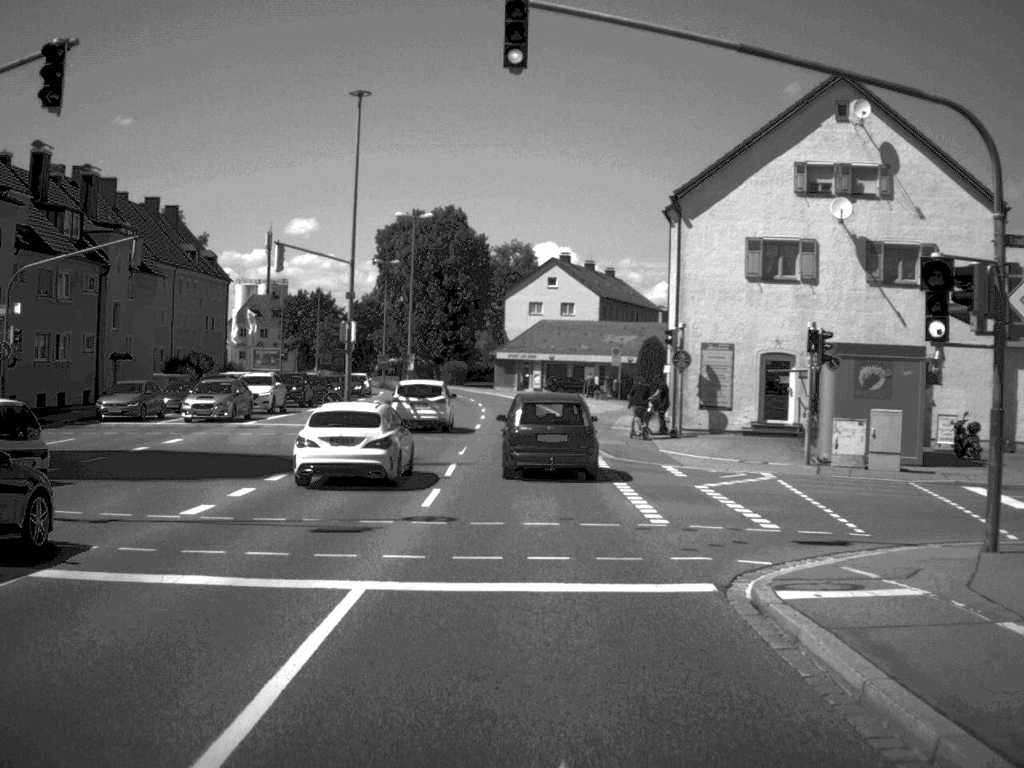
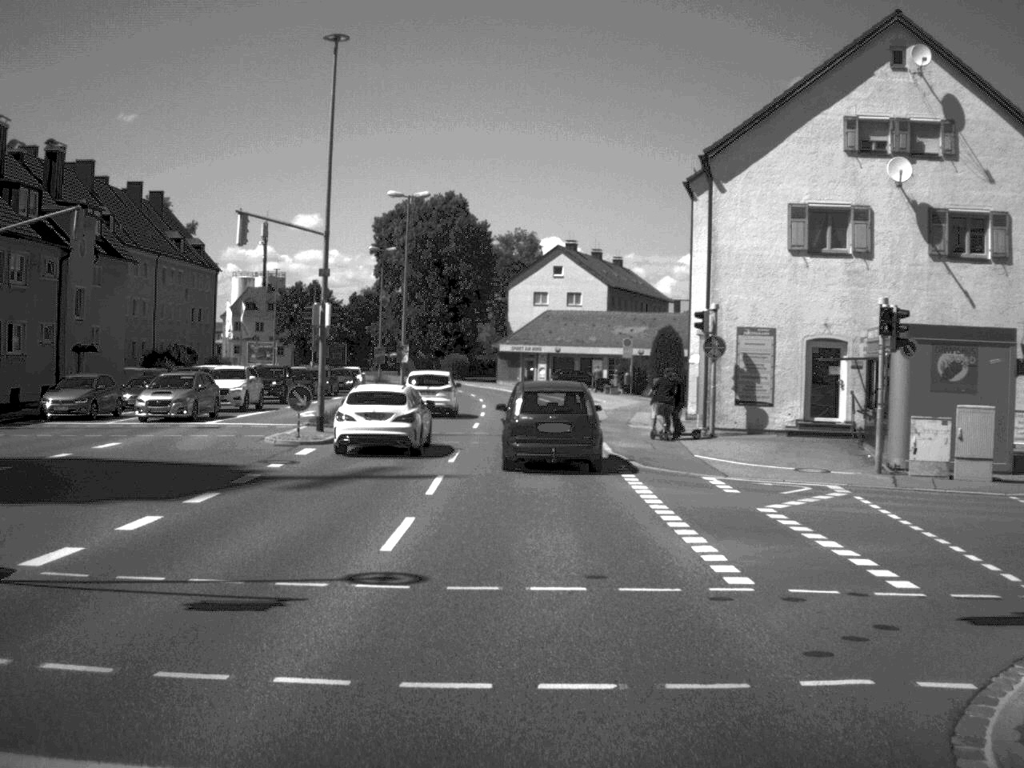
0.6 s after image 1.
(0.0, +5.8) m; 0°
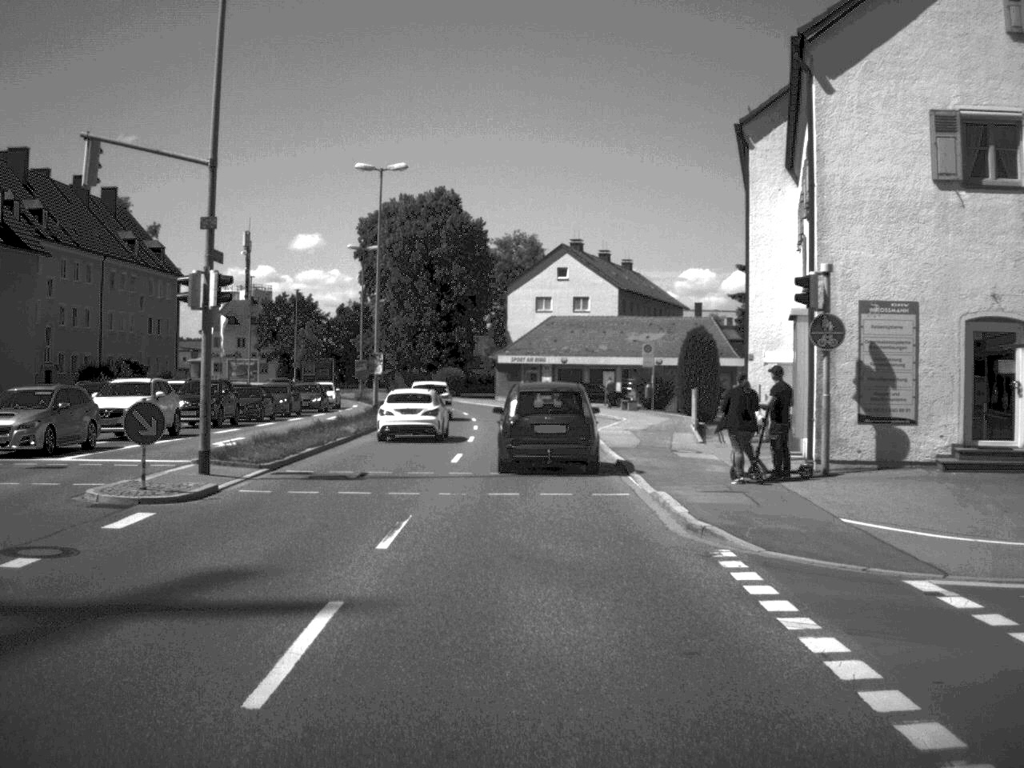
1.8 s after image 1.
(0.0, +12.1) m; 0°
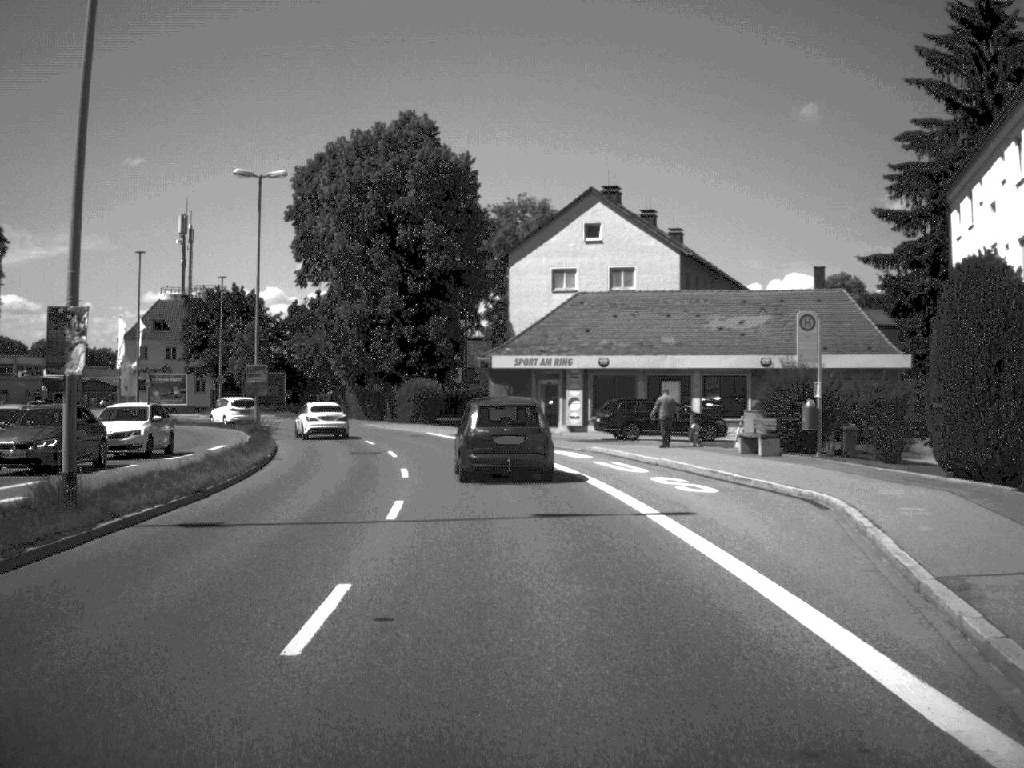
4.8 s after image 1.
(-0.2, +35.6) m; -1°
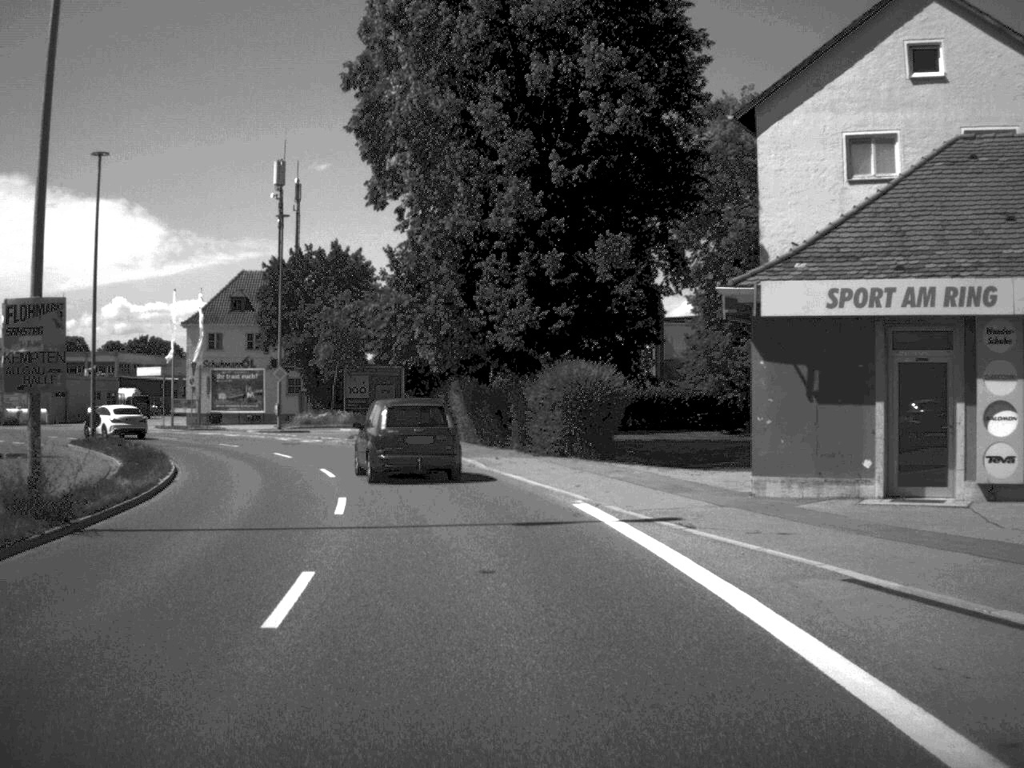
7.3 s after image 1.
(-2.0, +34.4) m; -9°
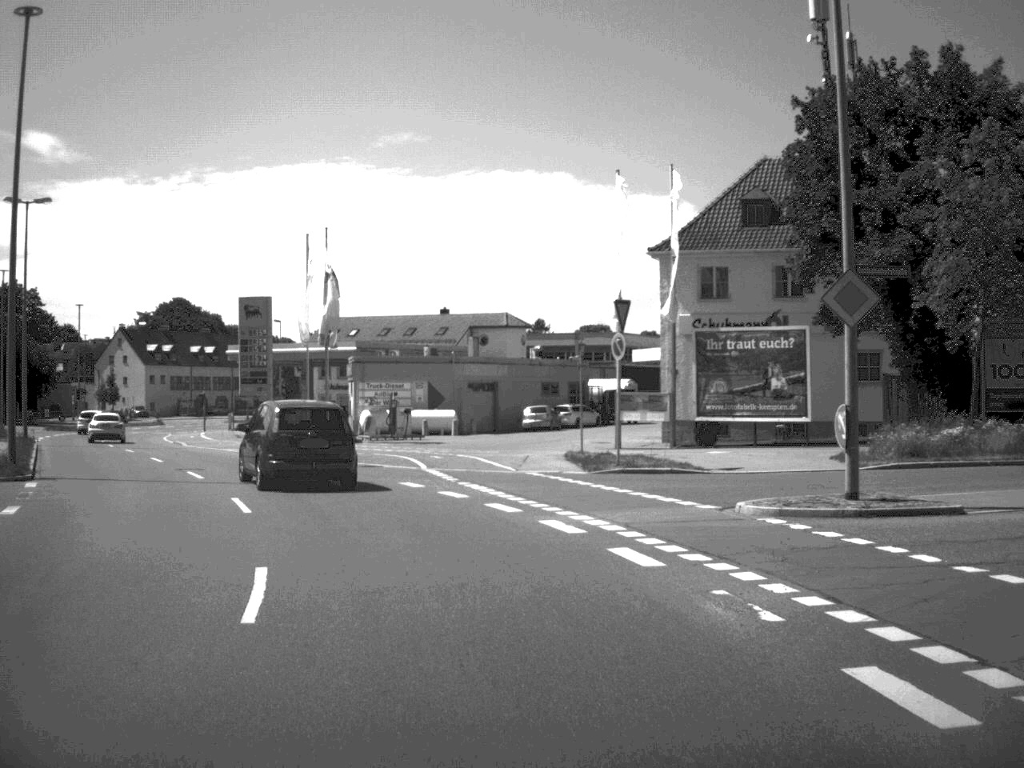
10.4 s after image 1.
(-8.2, +43.2) m; -25°
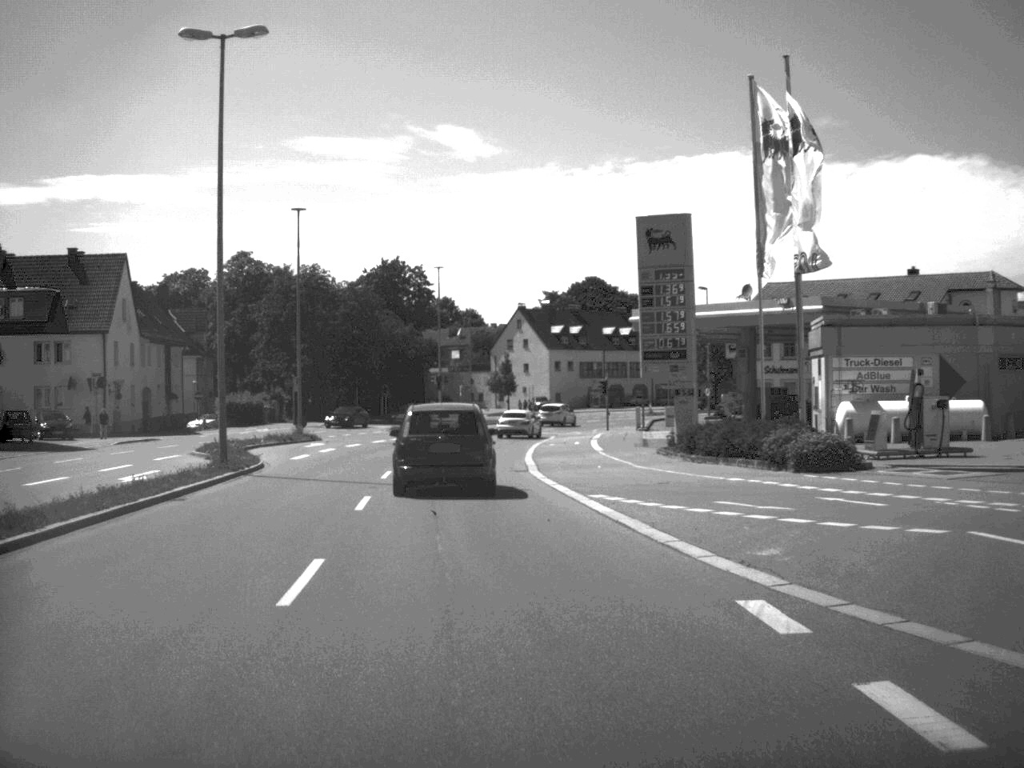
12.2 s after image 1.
(-4.6, +25.5) m; -19°
